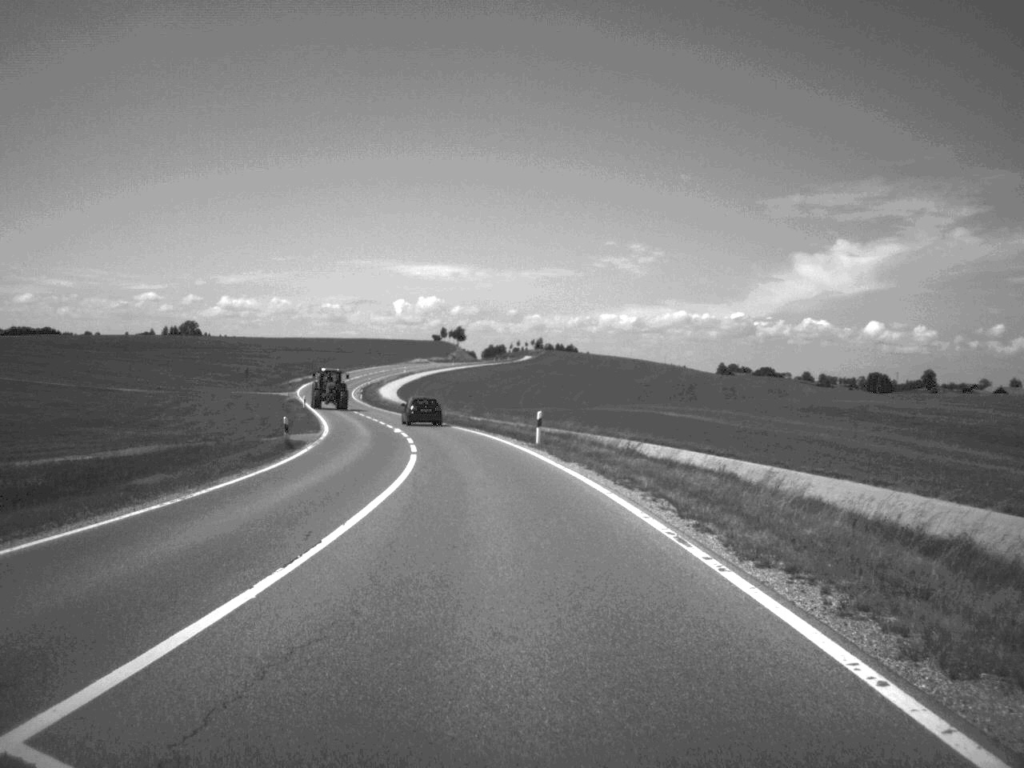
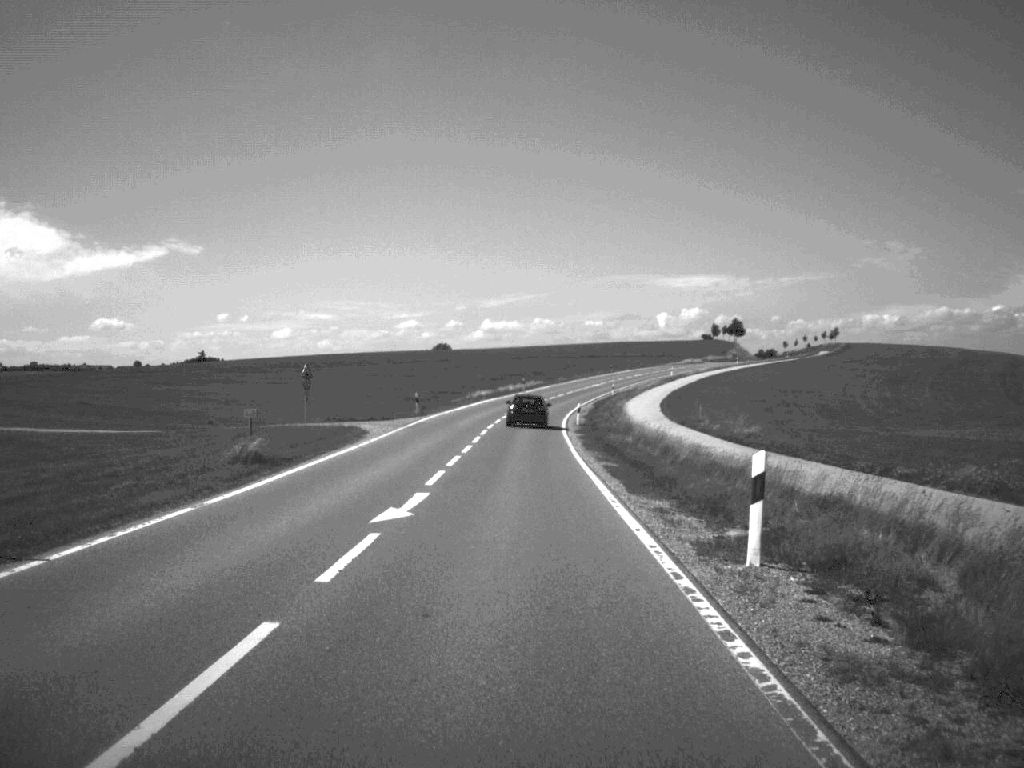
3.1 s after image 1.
(-7.7, +77.6) m; -12°
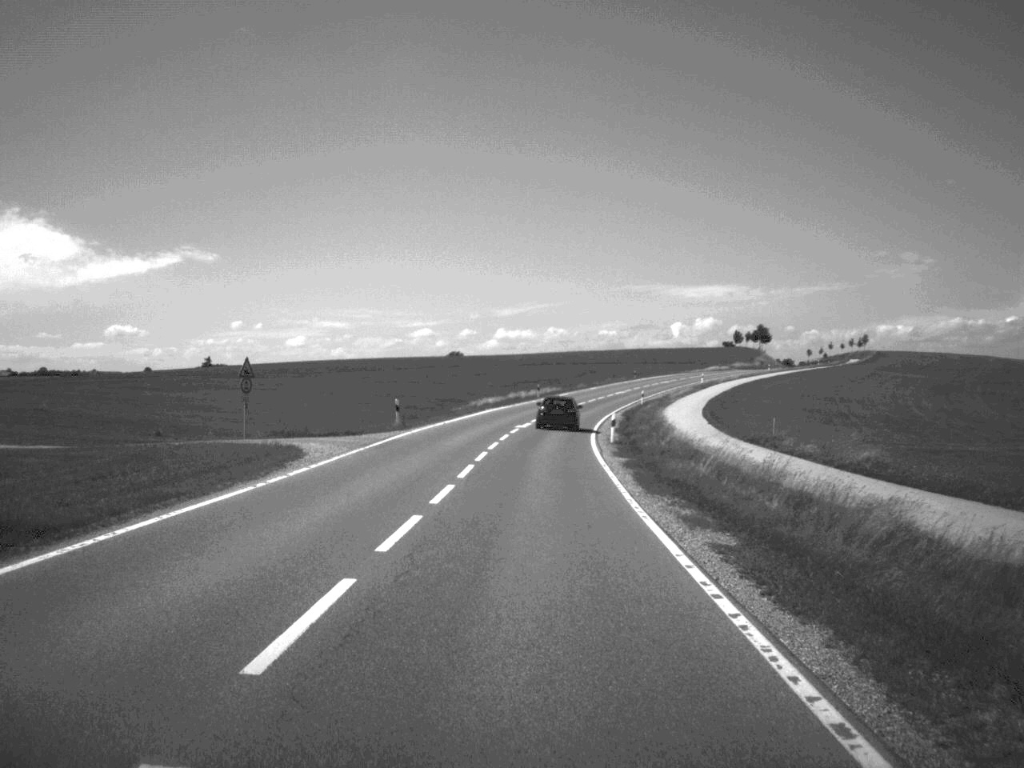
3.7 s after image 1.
(-0.1, +15.7) m; -1°
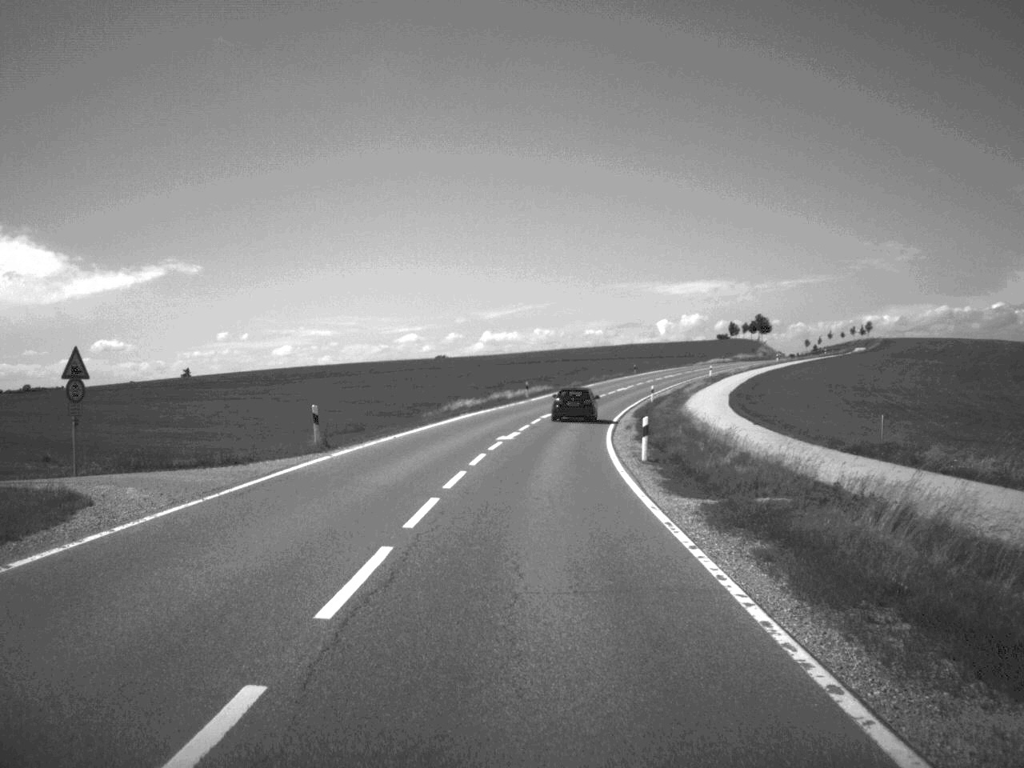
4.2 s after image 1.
(+0.1, +16.1) m; +1°
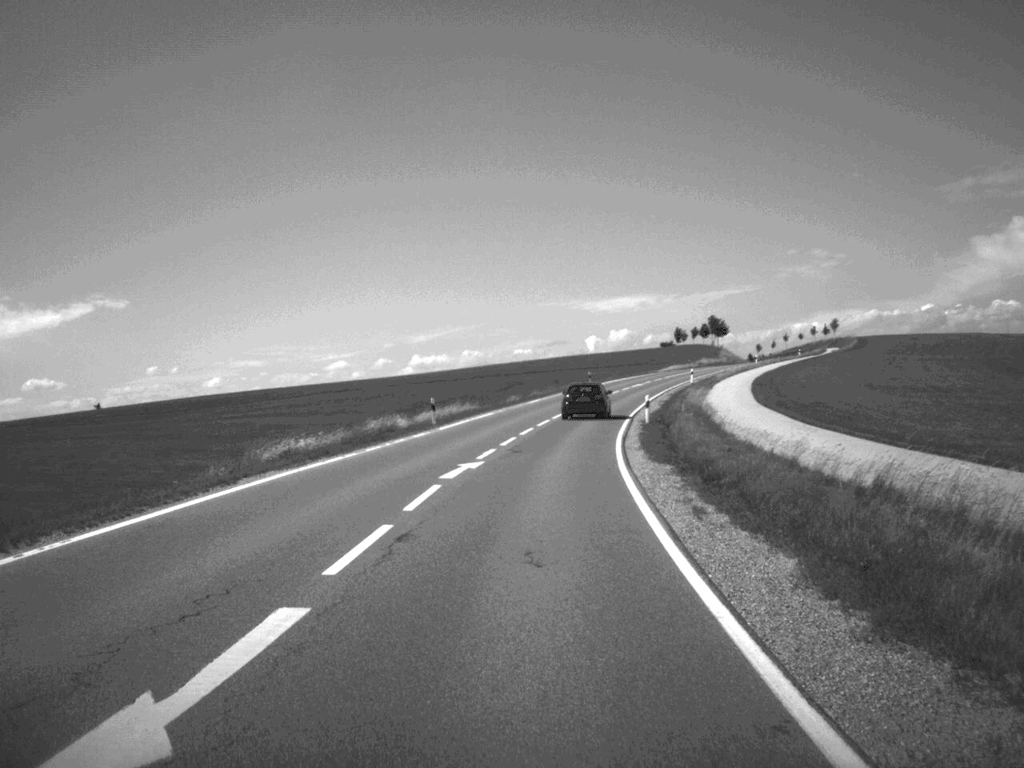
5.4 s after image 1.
(+0.8, +33.3) m; +3°
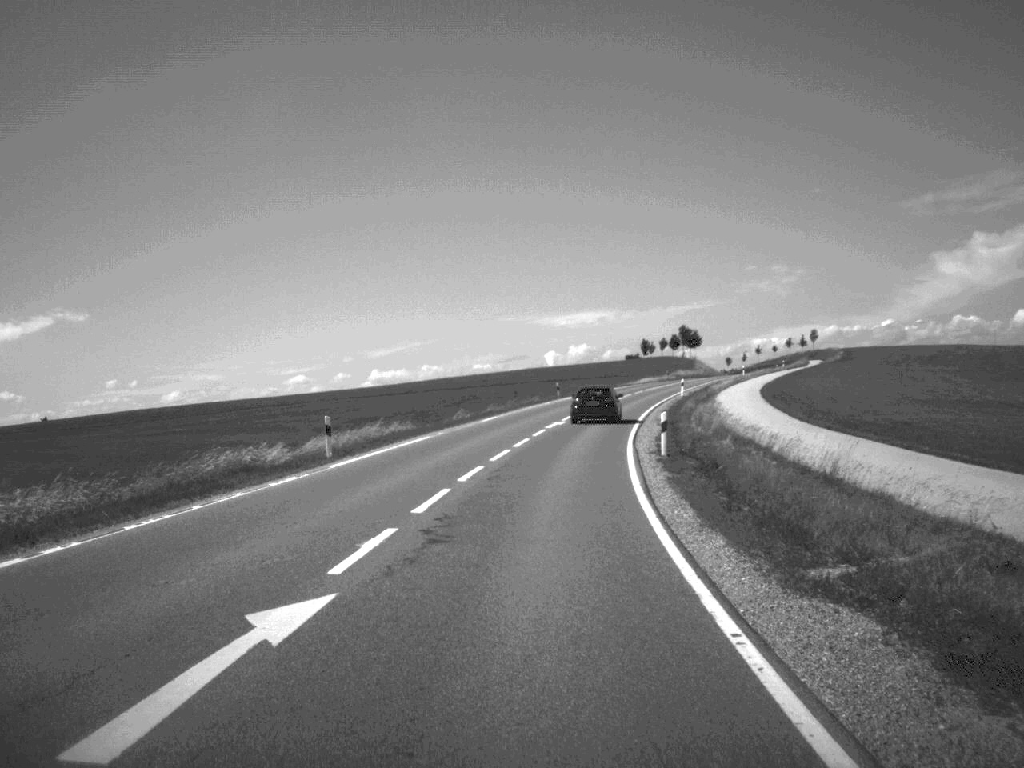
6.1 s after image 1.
(+0.3, +17.1) m; +2°
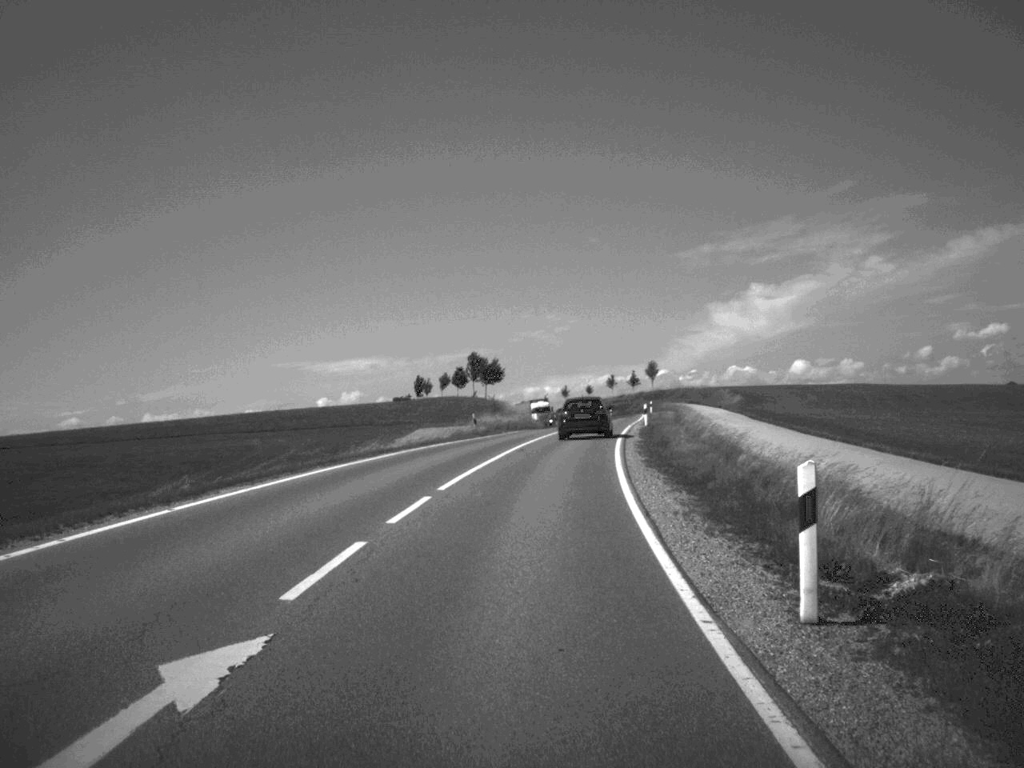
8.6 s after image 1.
(+6.0, +70.0) m; +10°
